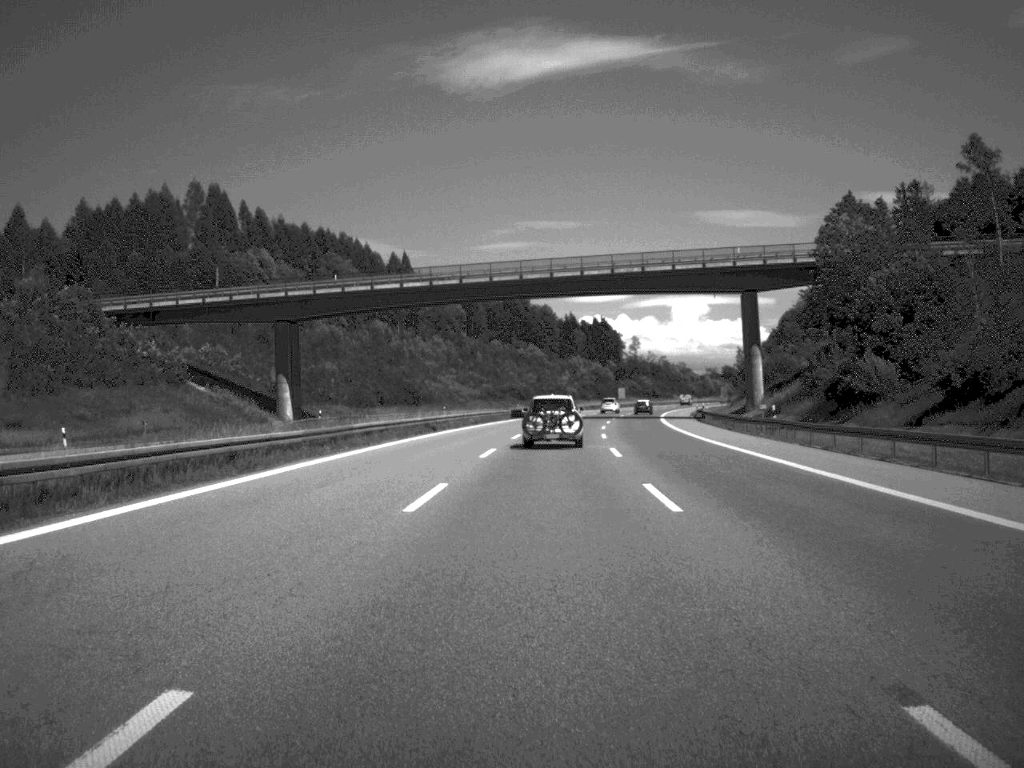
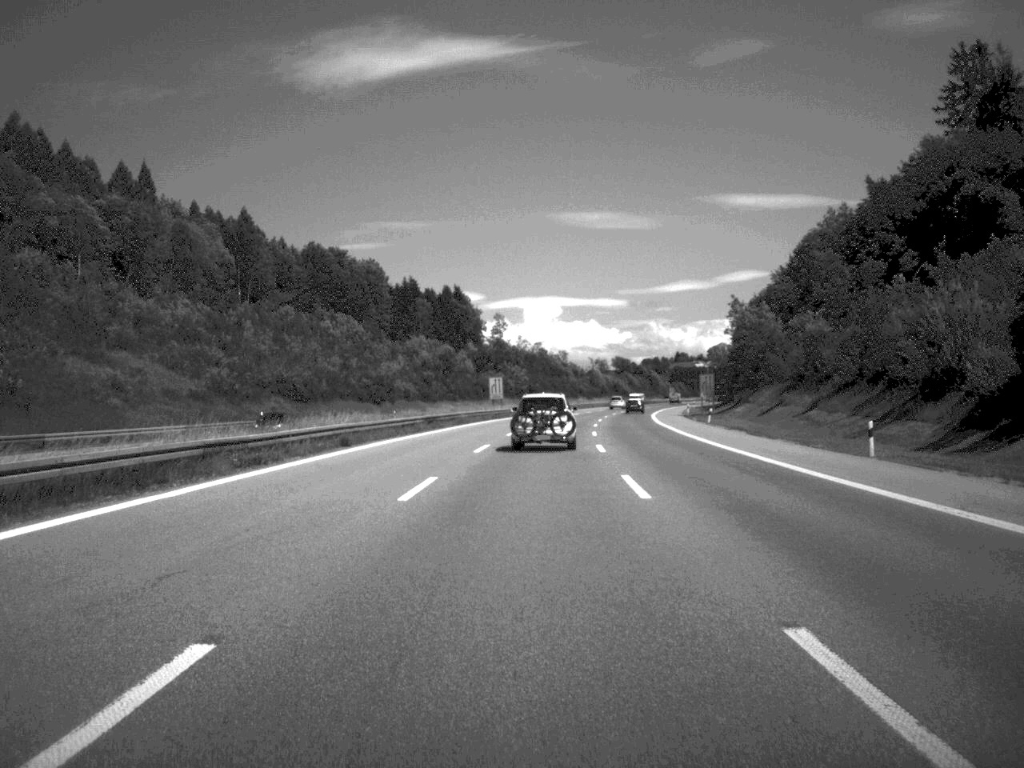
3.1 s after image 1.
(+6.7, +118.5) m; +6°
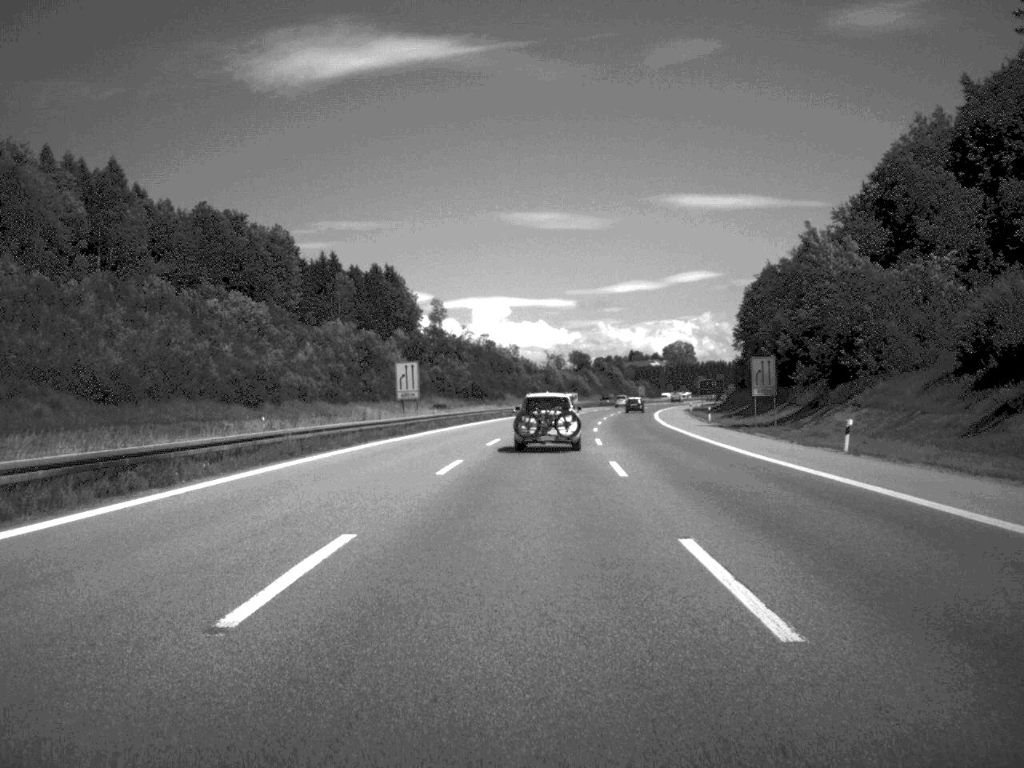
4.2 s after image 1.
(+0.9, +46.3) m; +2°
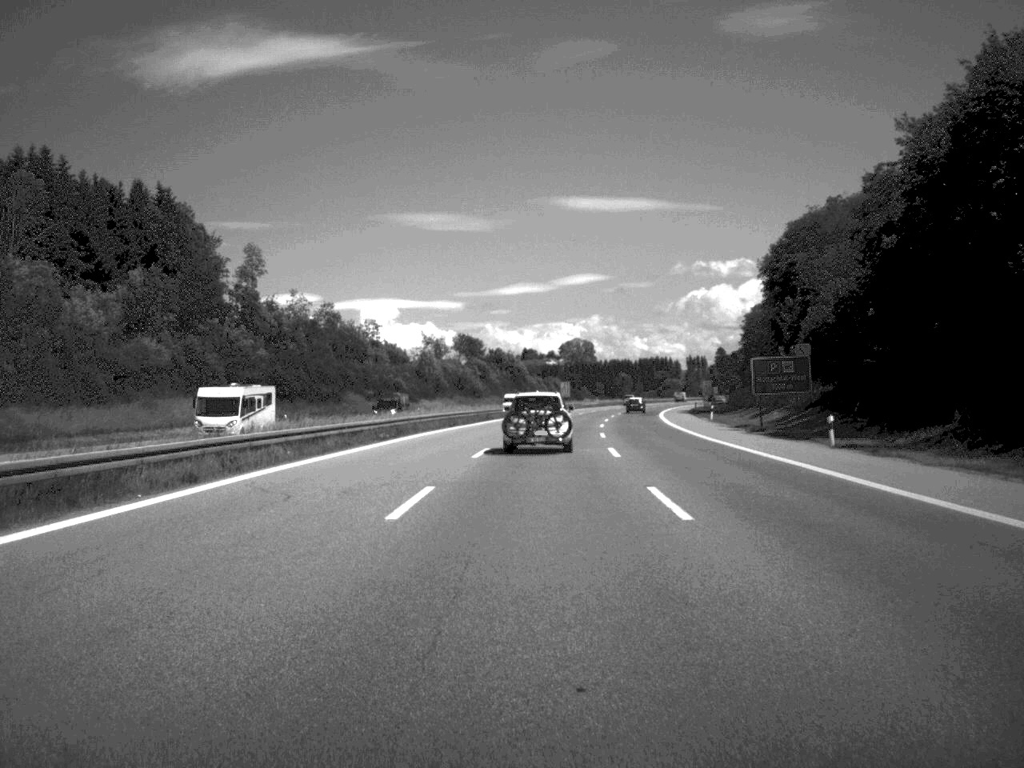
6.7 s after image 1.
(+3.8, +95.3) m; +5°
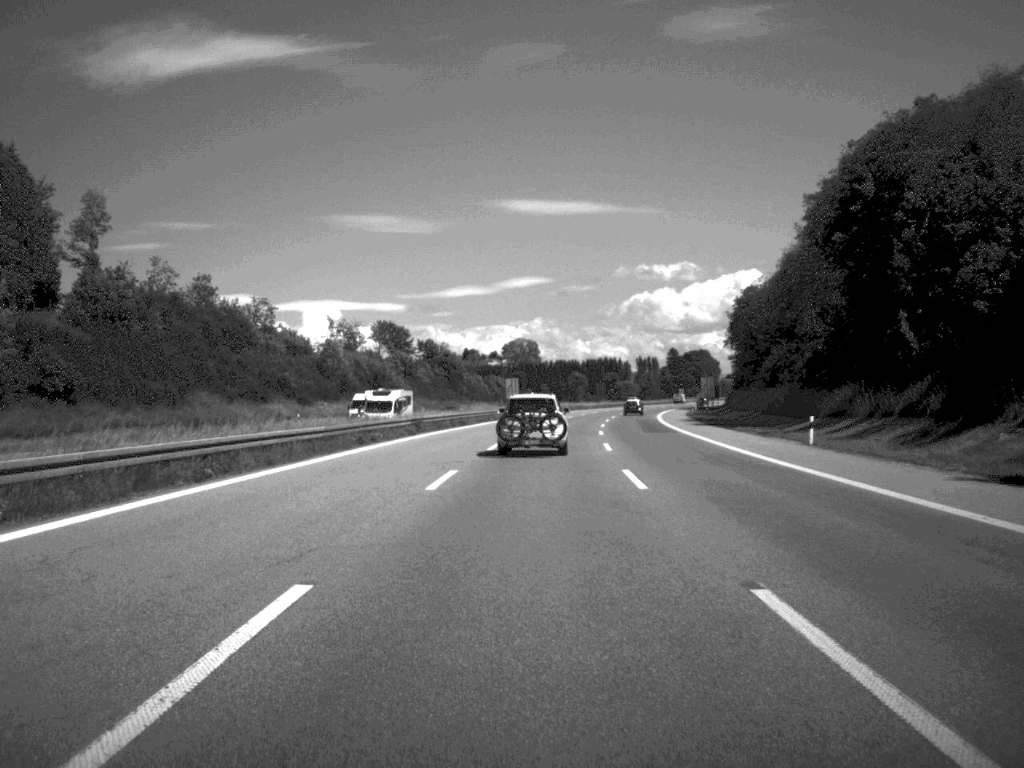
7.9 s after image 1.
(+1.0, +45.8) m; +2°
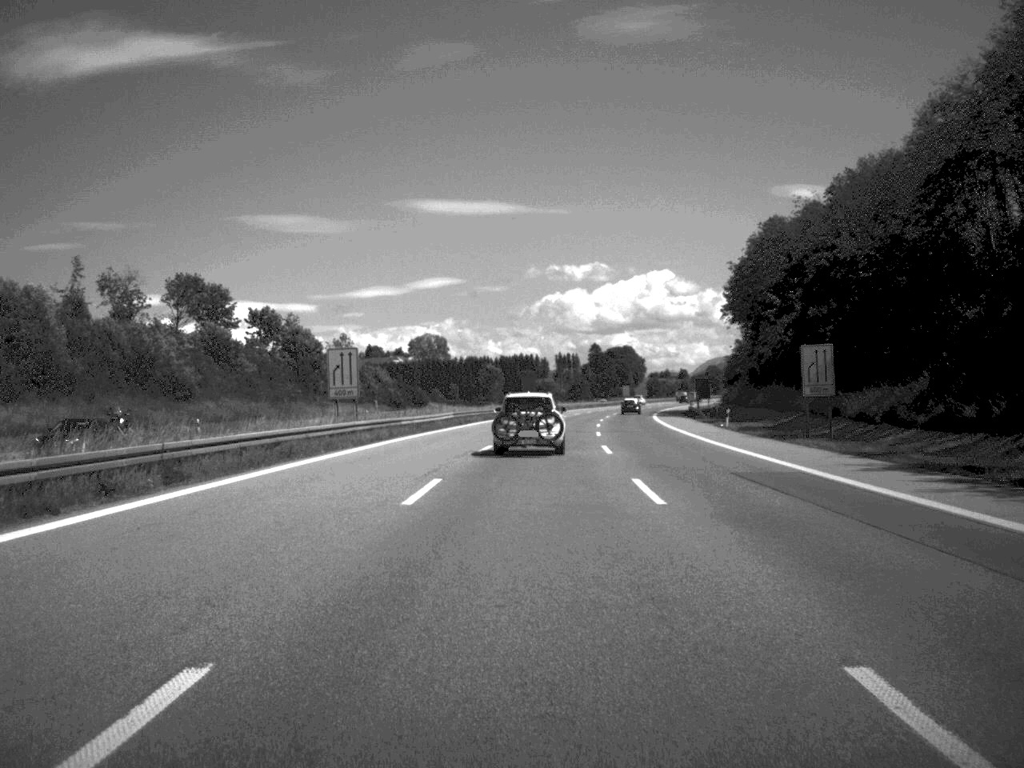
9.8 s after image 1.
(+2.4, +72.1) m; +4°
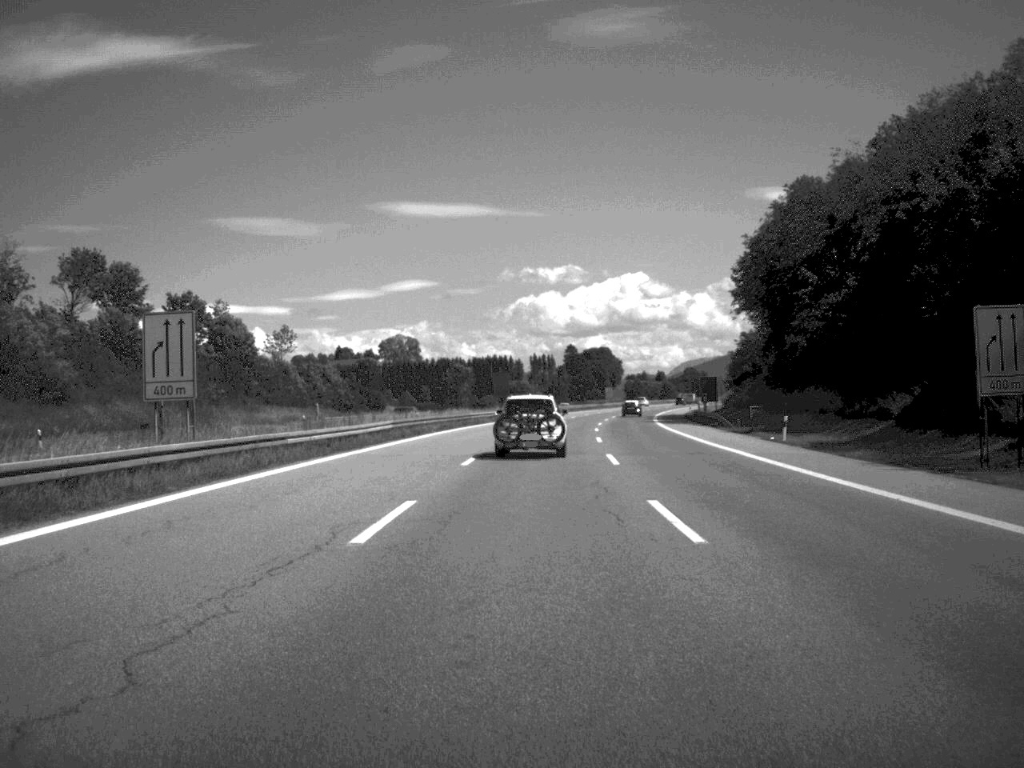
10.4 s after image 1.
(+0.2, +22.2) m; +1°
